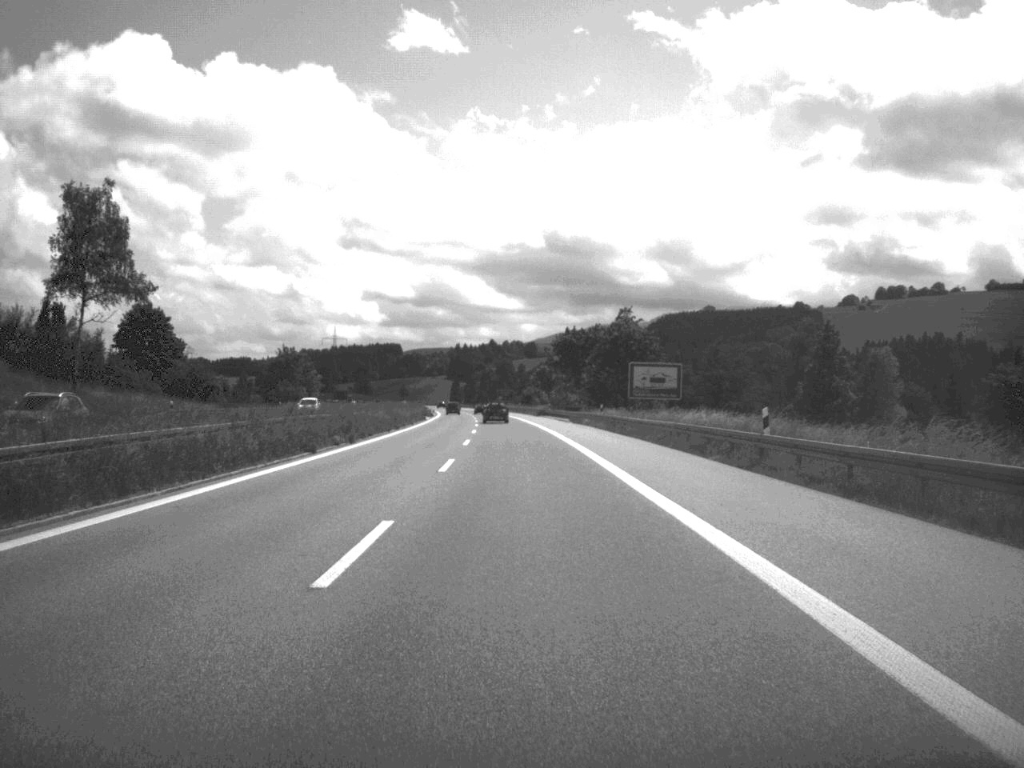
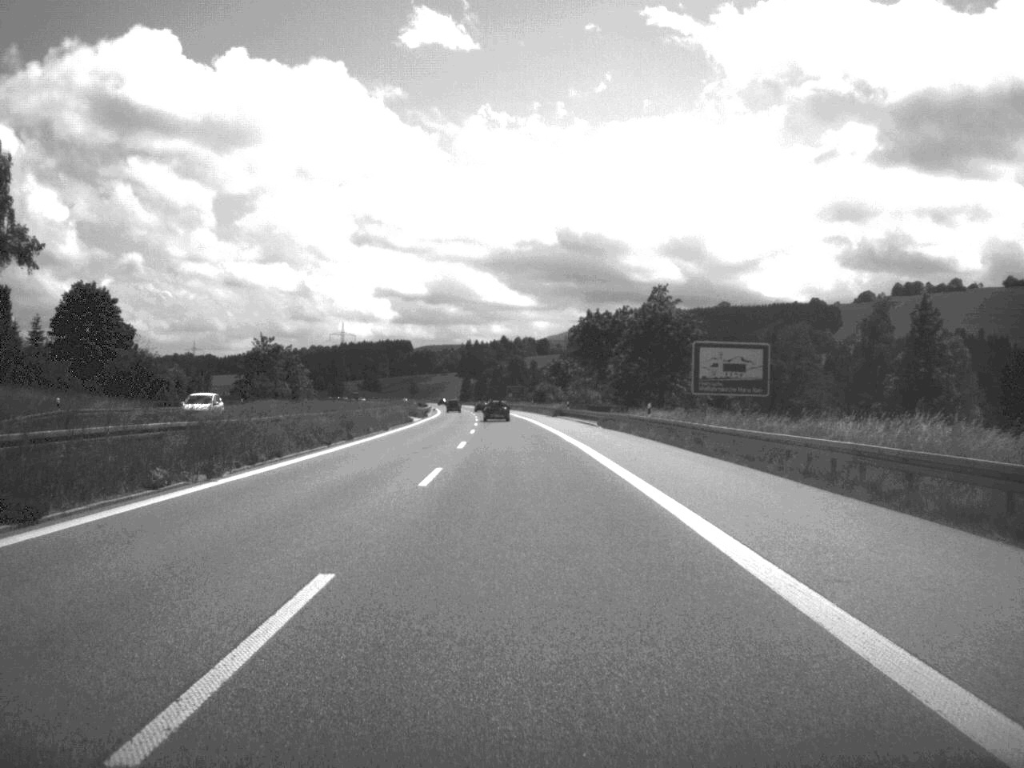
(-0.1, +22.9) m; -1°
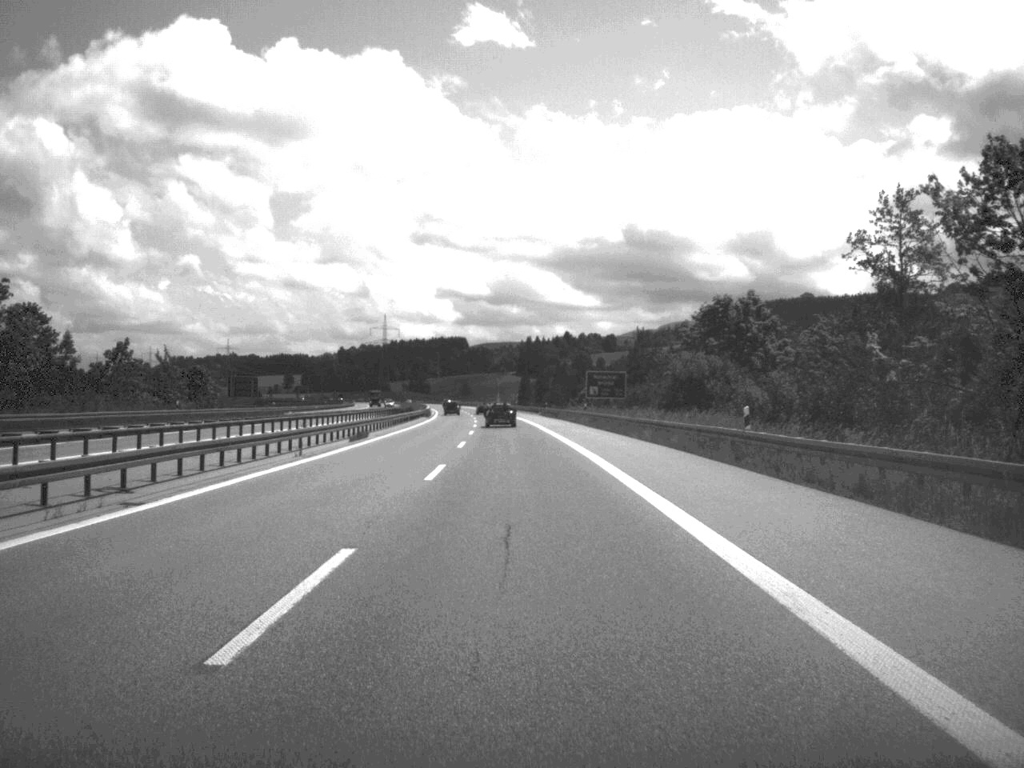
(-3.2, +121.2) m; -3°
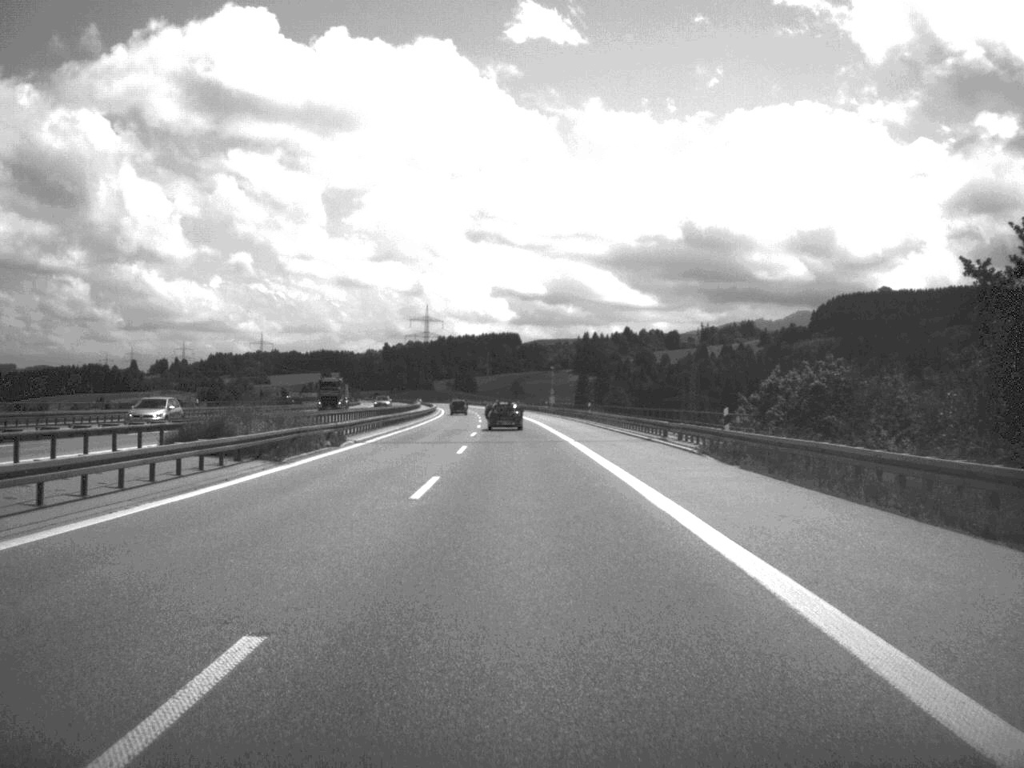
(-2.0, +93.3) m; -3°
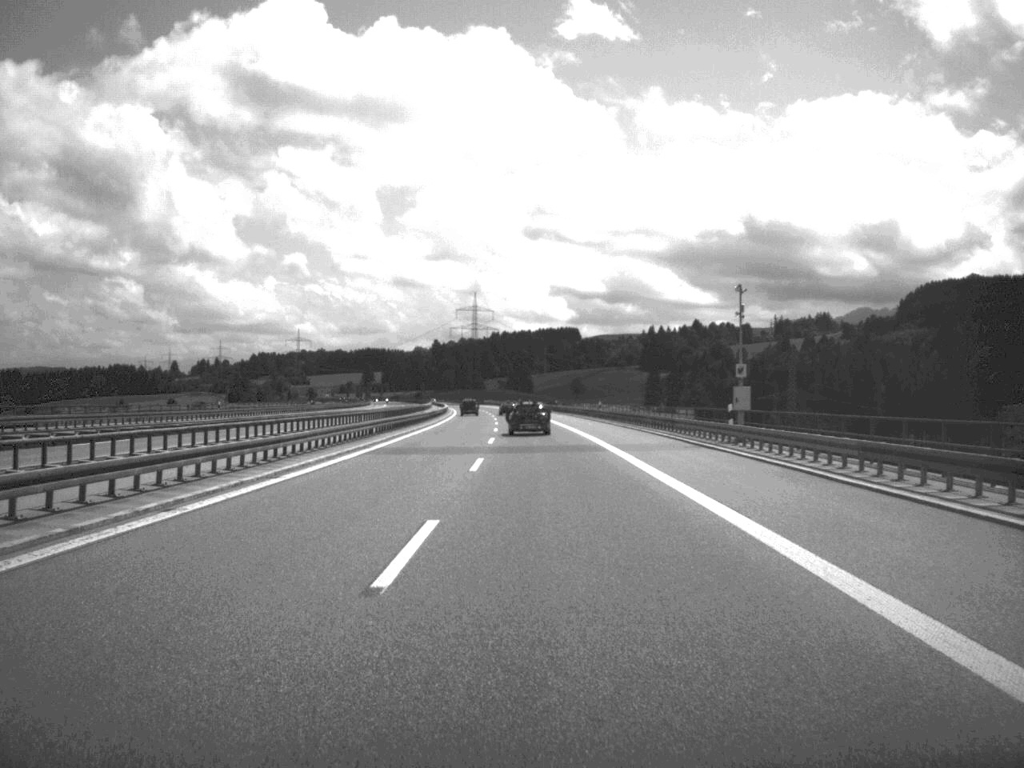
(-2.3, +97.9) m; -3°
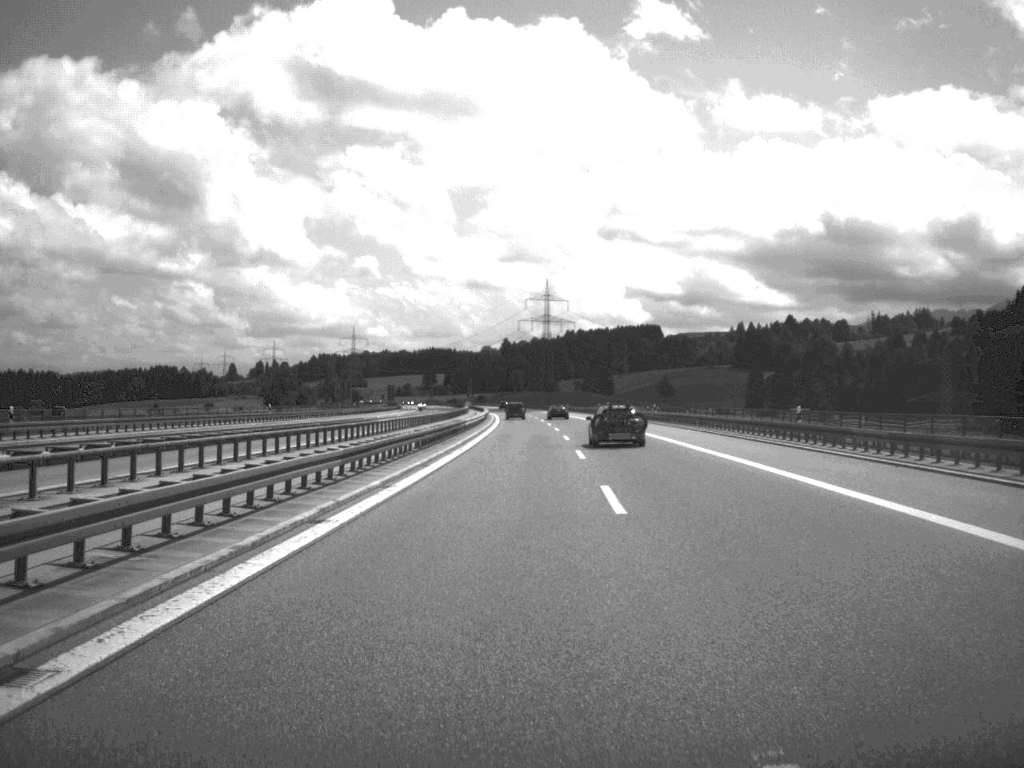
(-3.4, +98.9) m; -3°
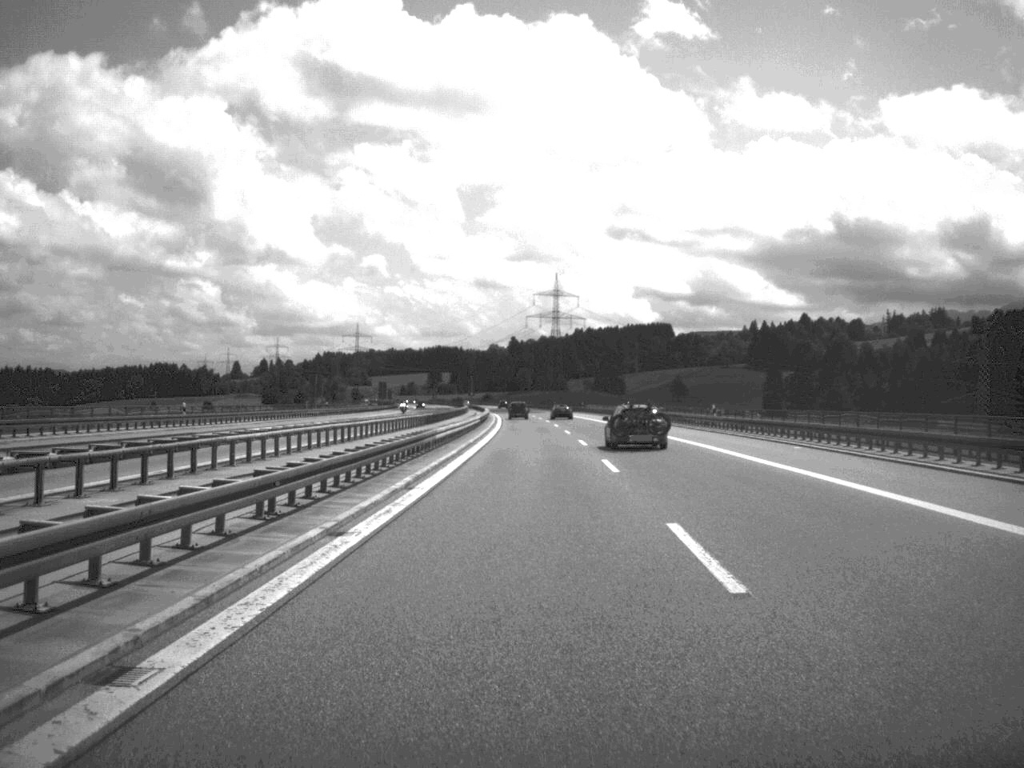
(-0.1, +24.9) m; 0°
